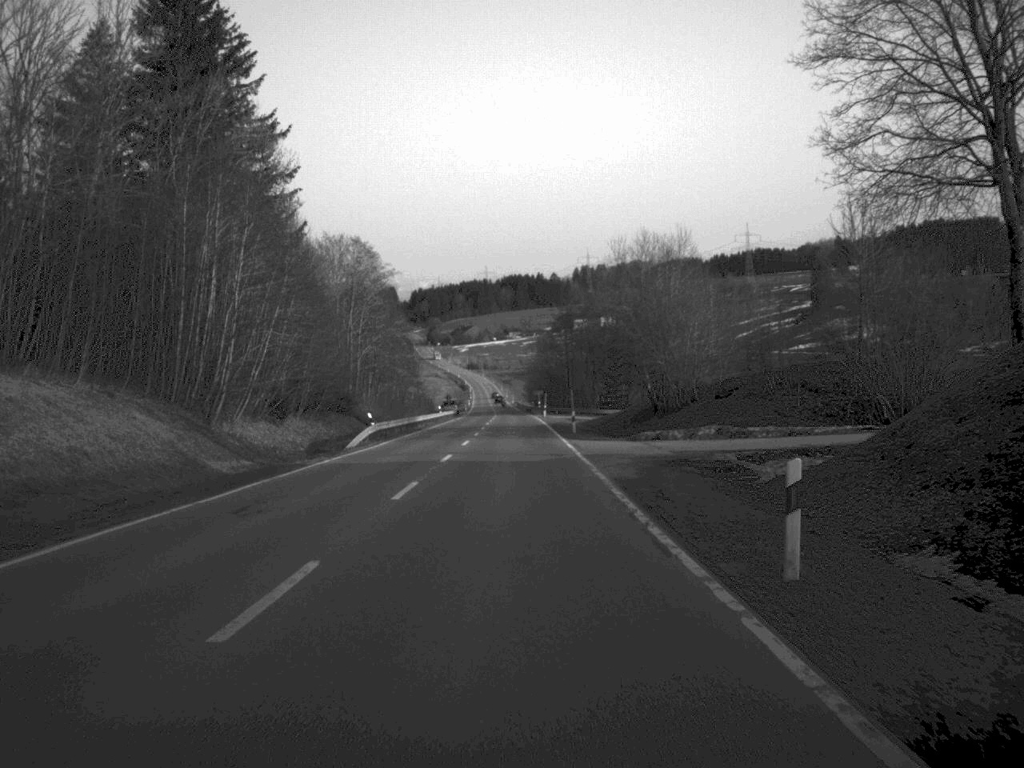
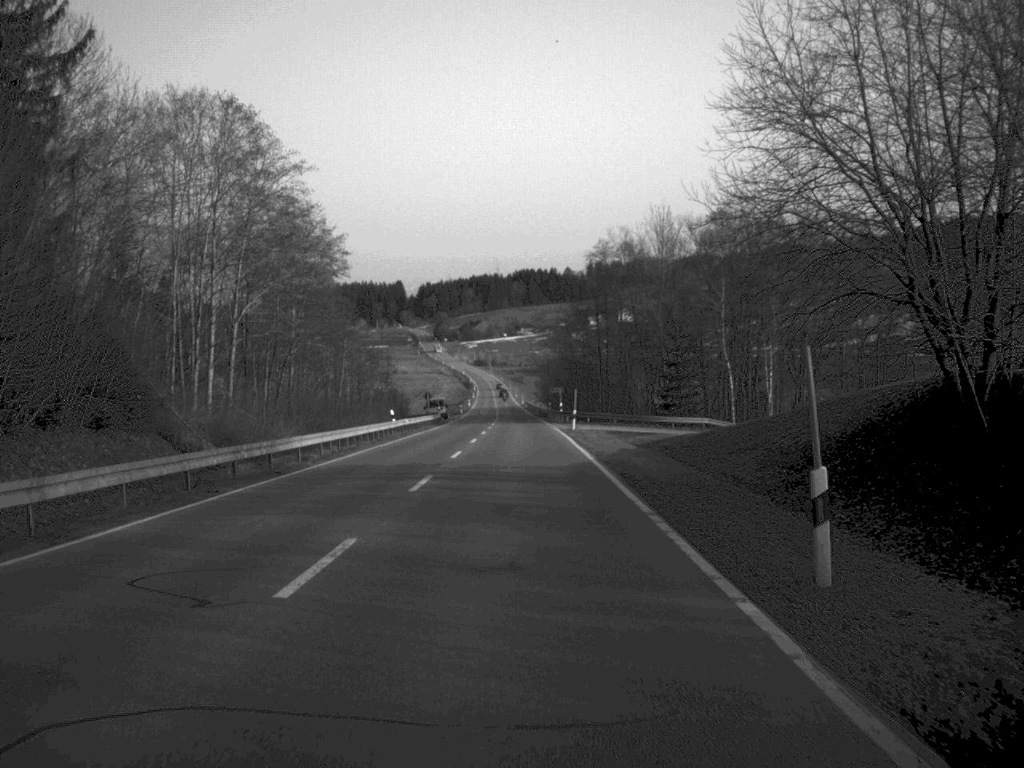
(-0.2, +45.6) m; -1°
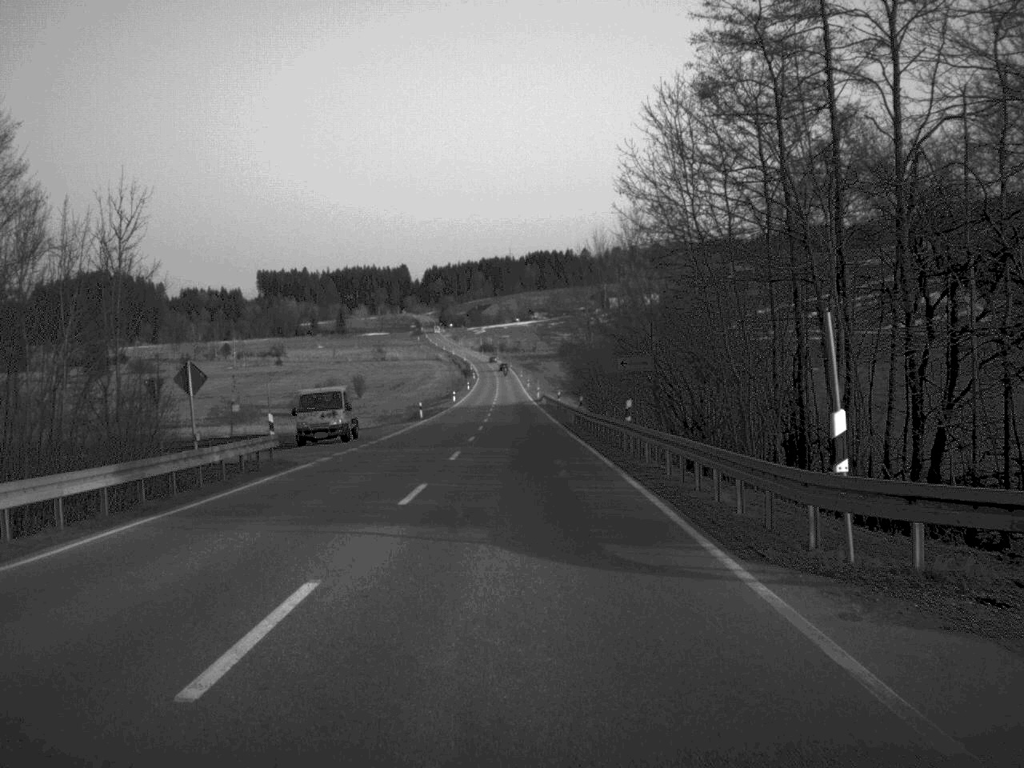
(-0.3, +74.5) m; -1°
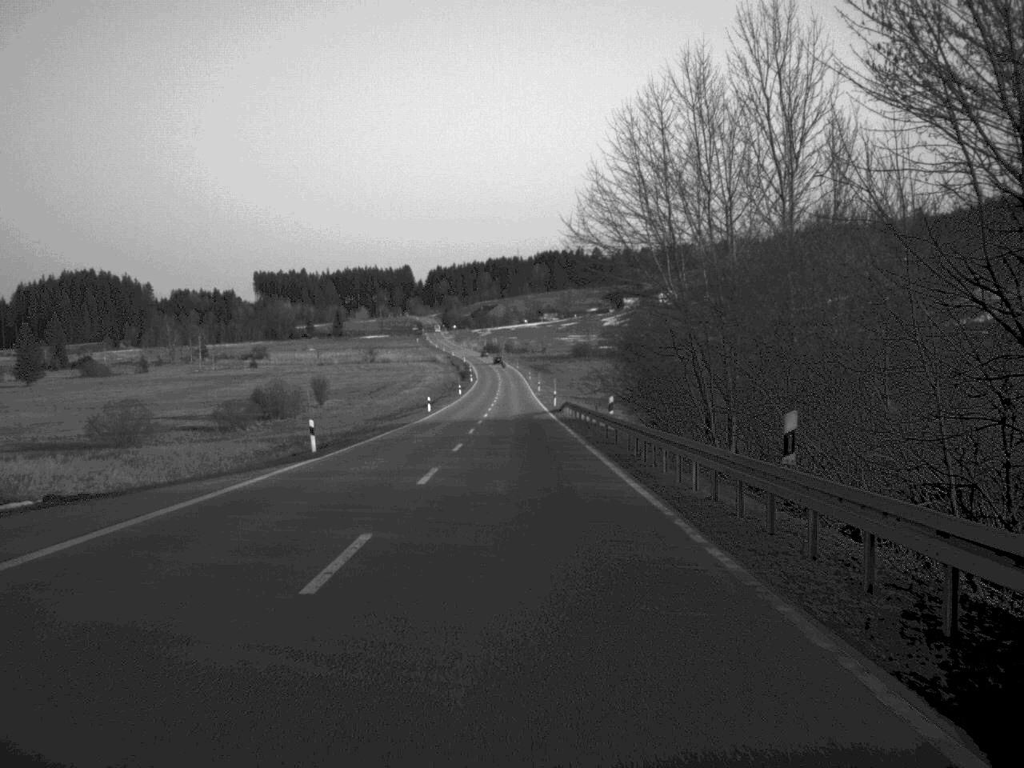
(-0.1, +43.8) m; 0°
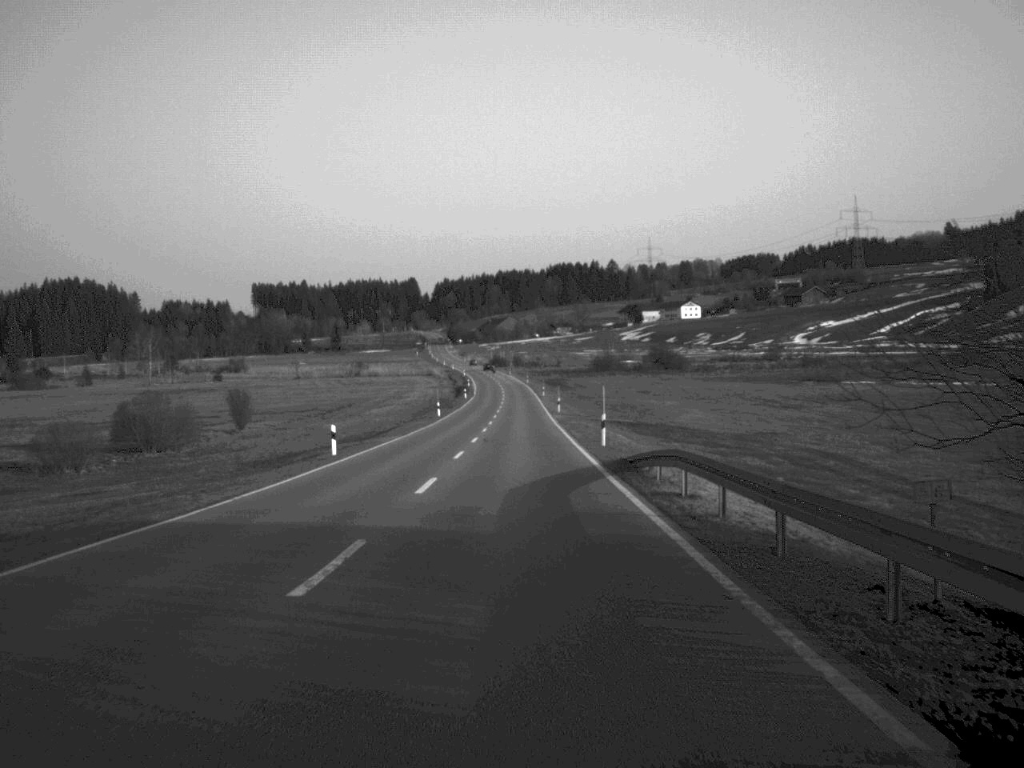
(-0.1, +46.8) m; 0°
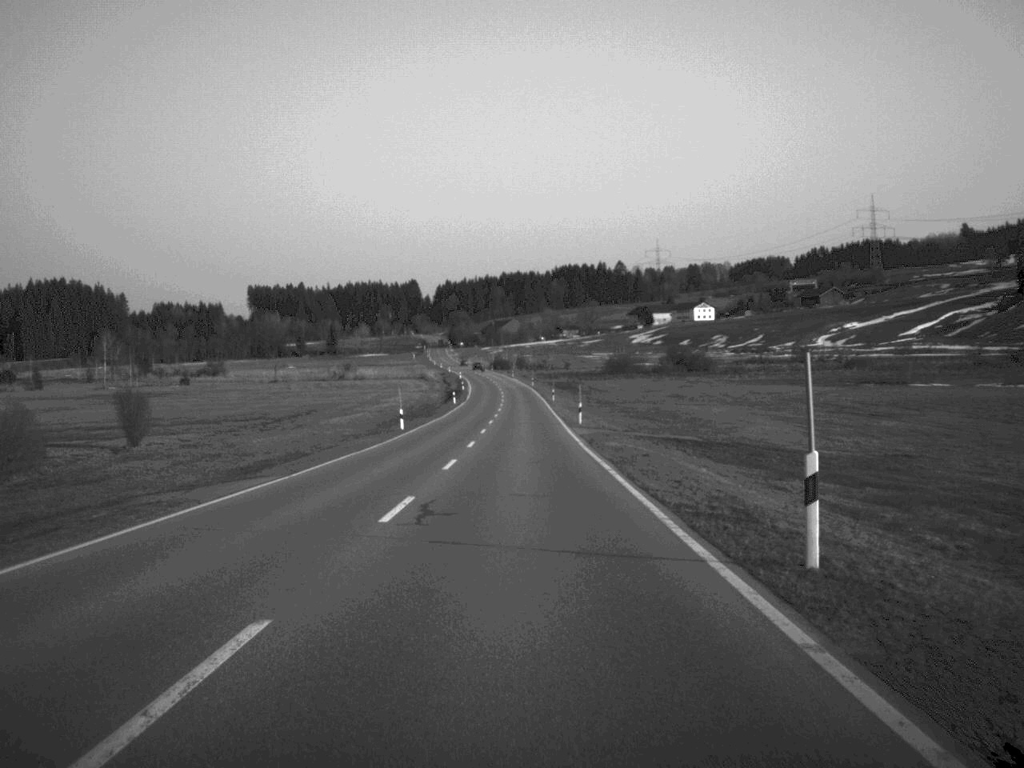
(-0.1, +29.6) m; 0°
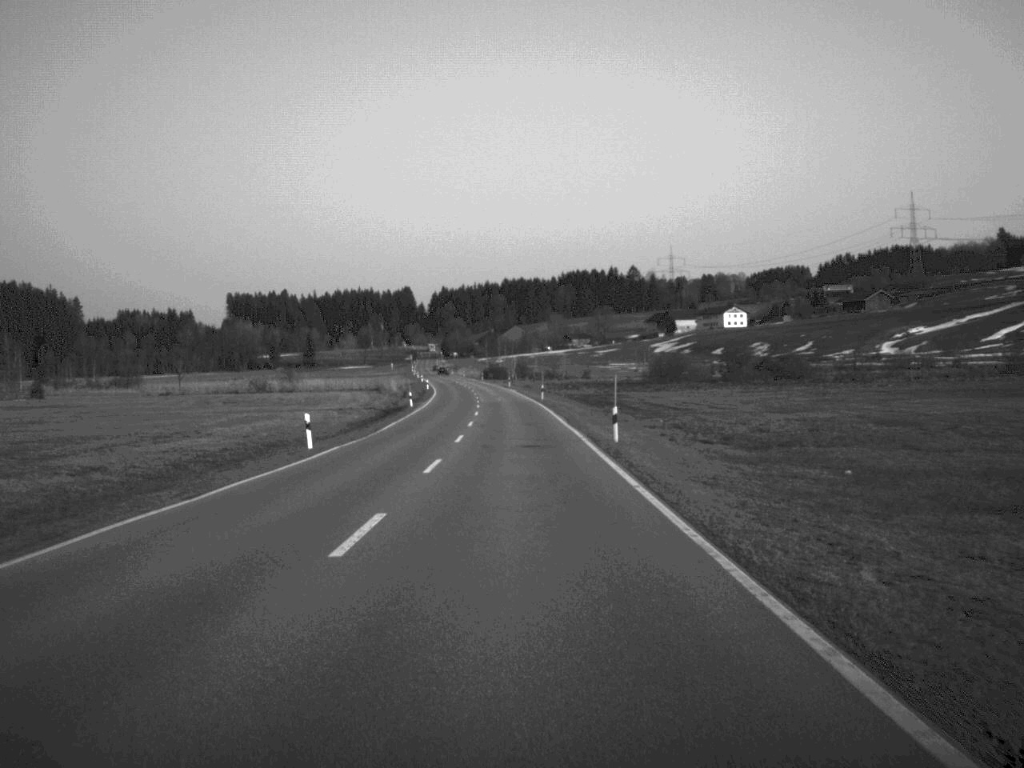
(0.0, +75.3) m; 0°
